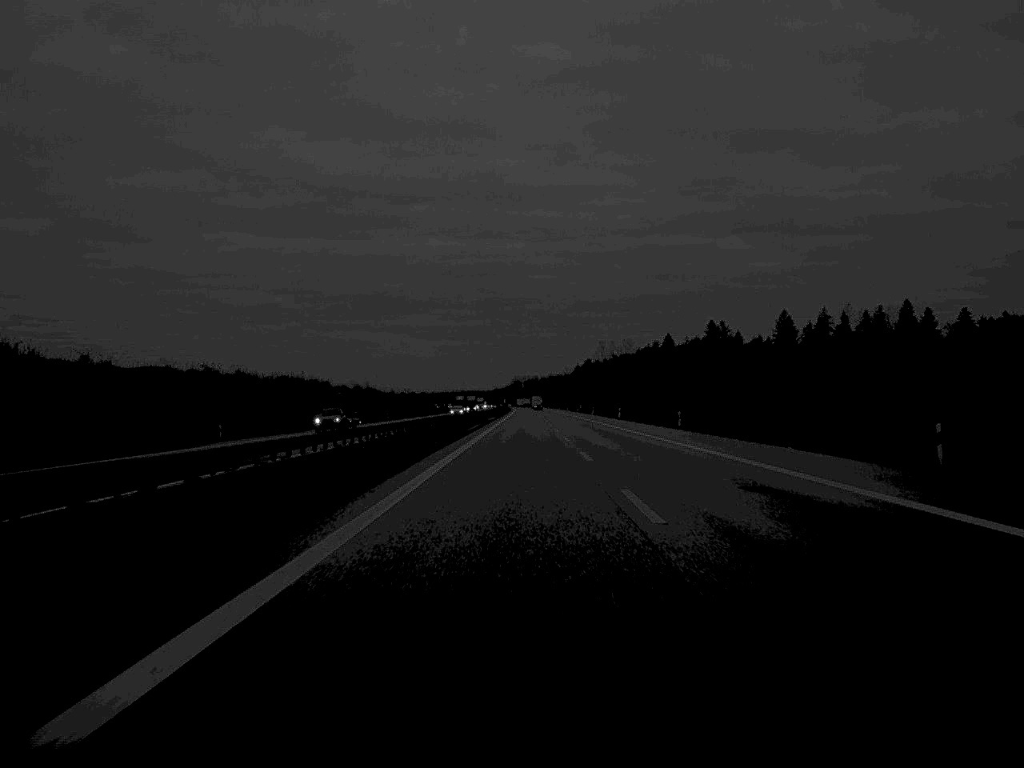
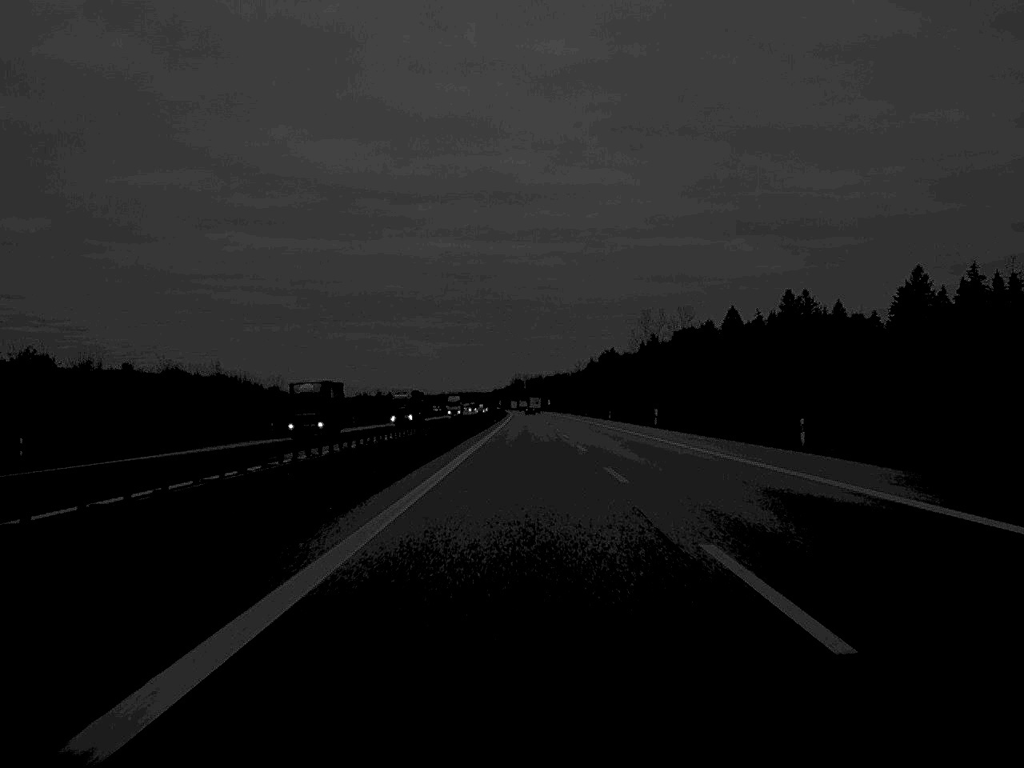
(-0.3, +134.5) m; 0°
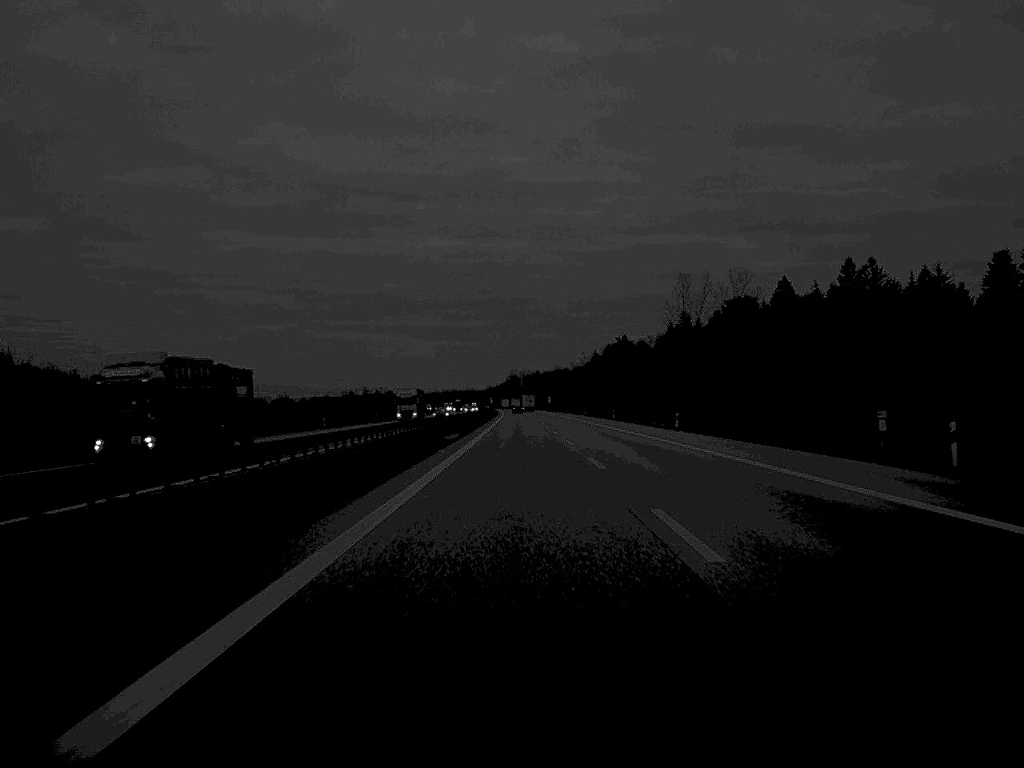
(+0.1, +66.5) m; 0°
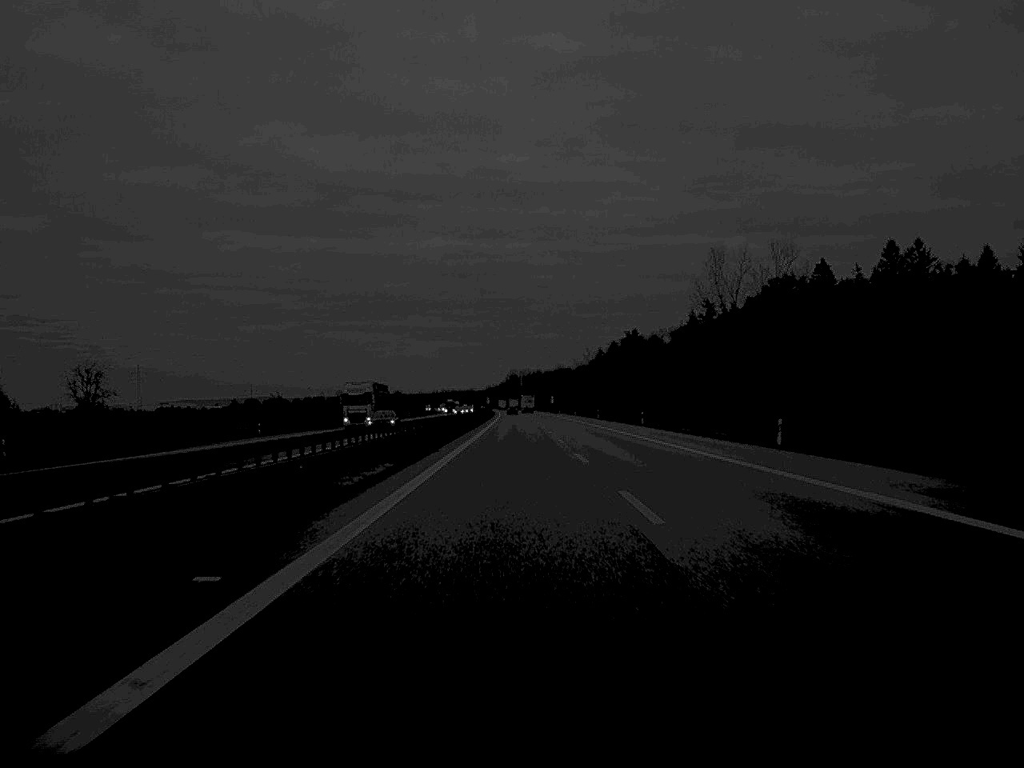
(0.0, +31.7) m; 0°
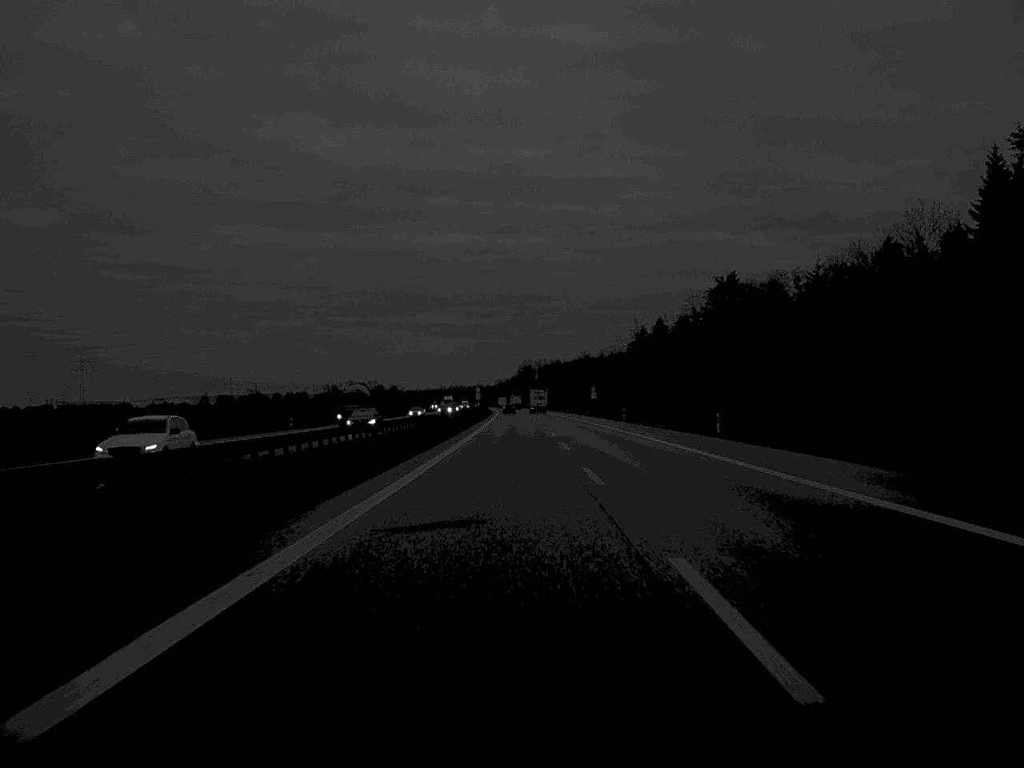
(-0.9, +134.5) m; -1°
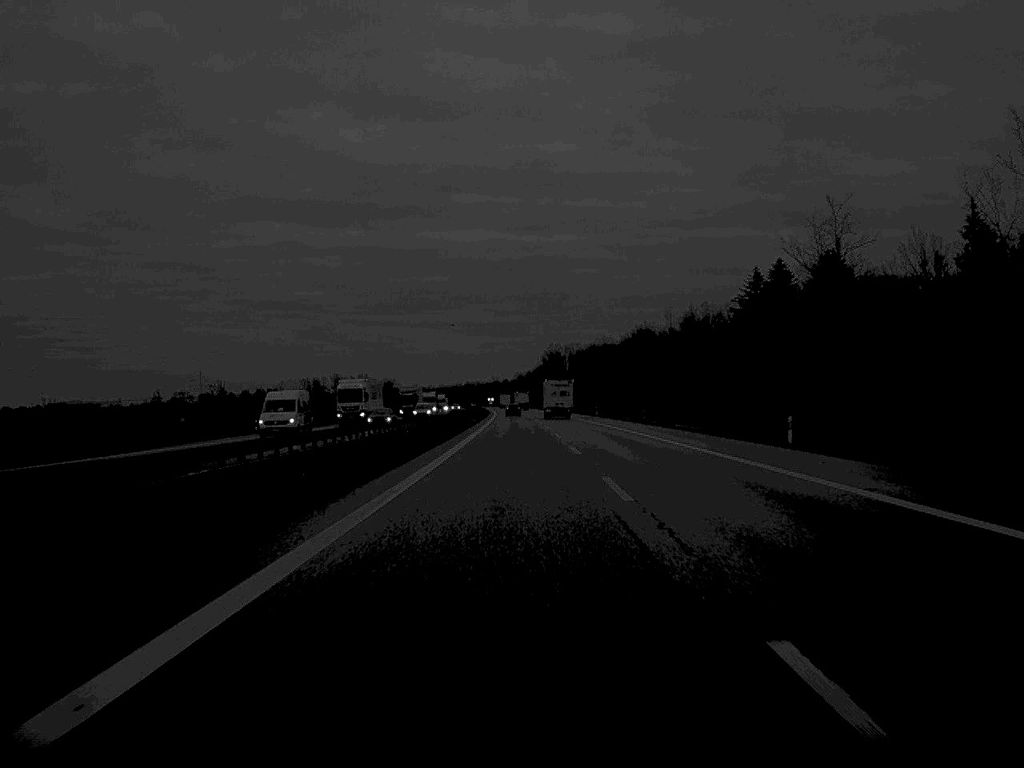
(-1.7, +164.8) m; -1°
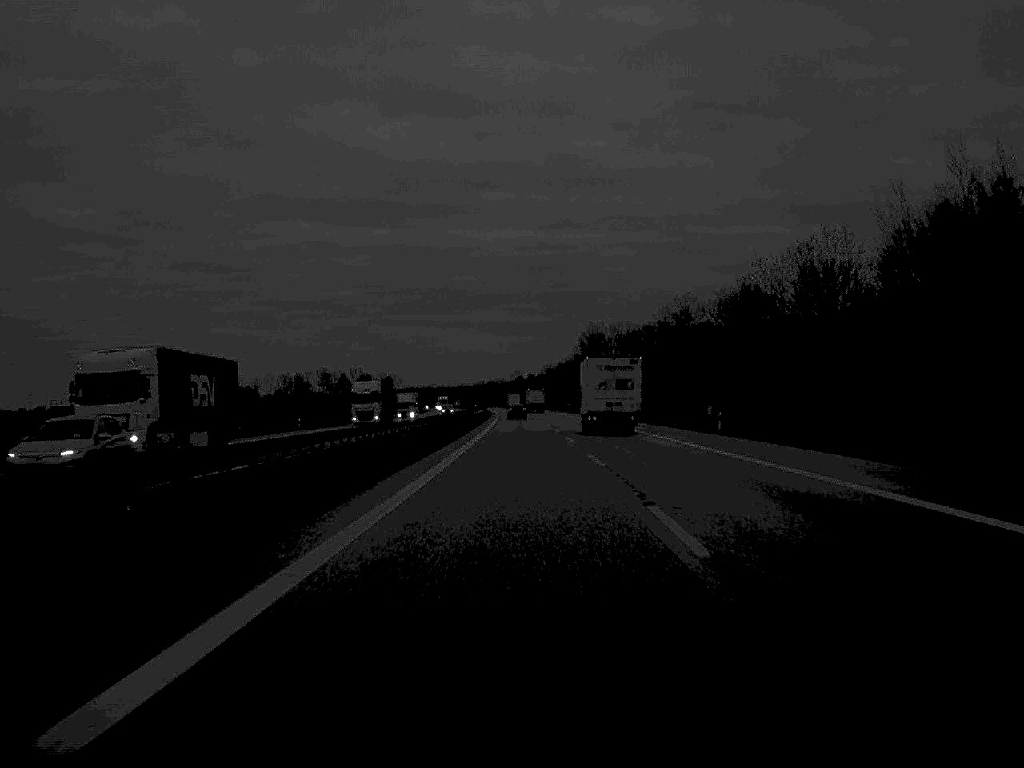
(-1.3, +131.5) m; -1°
